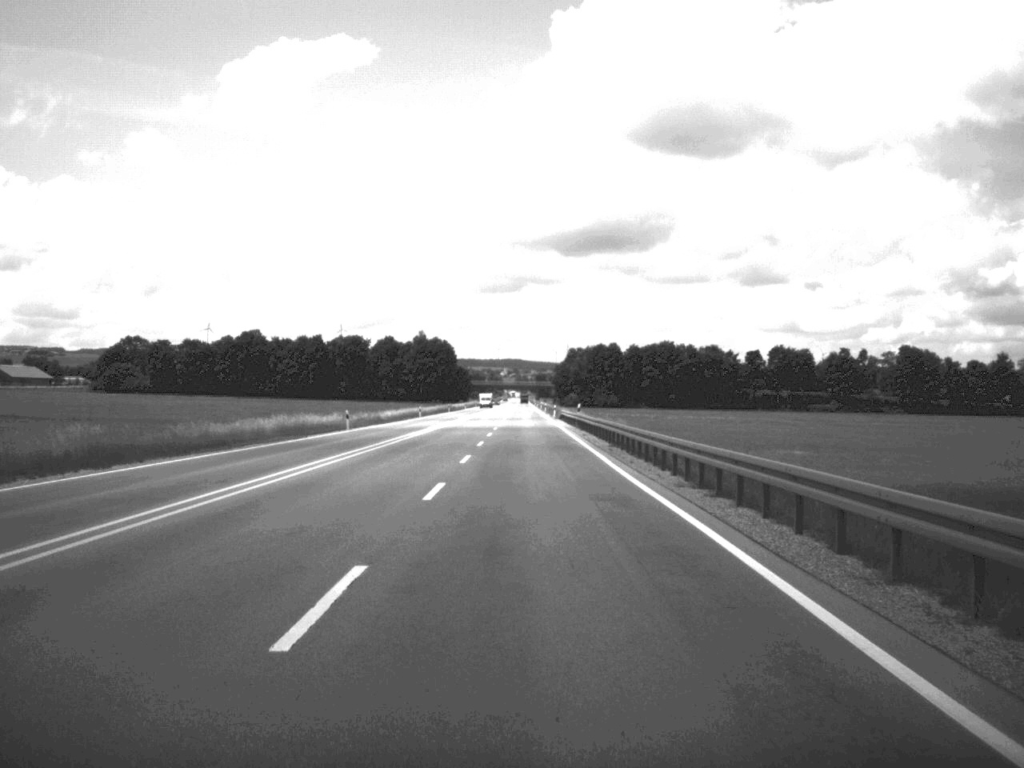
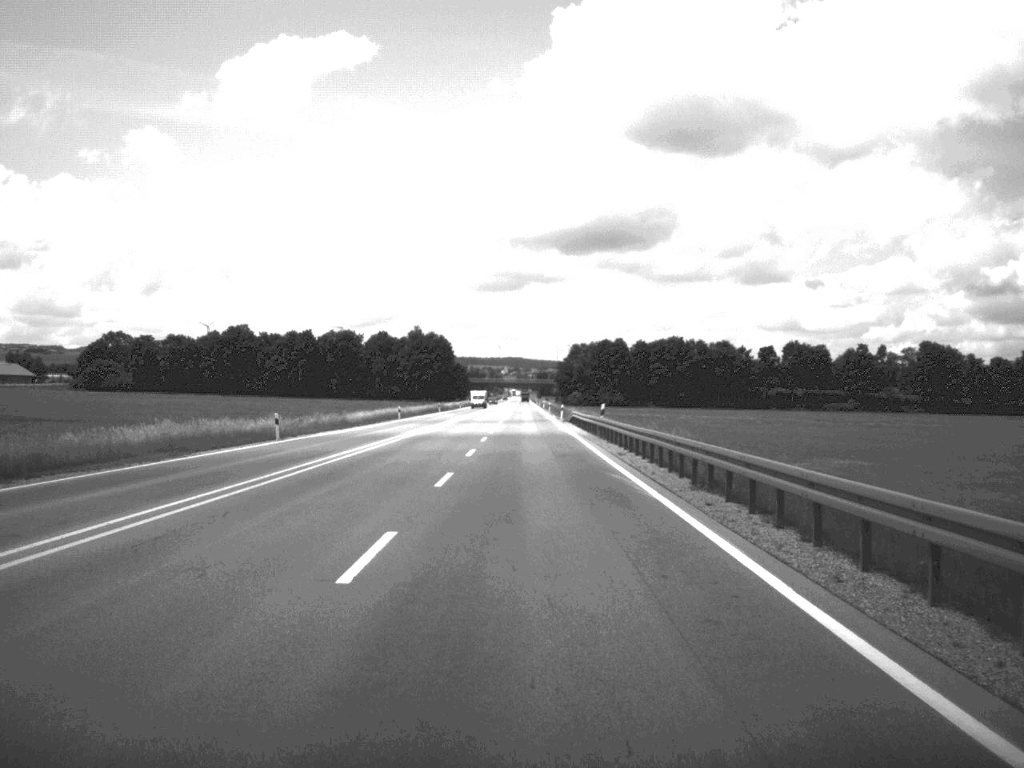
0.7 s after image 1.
(0.0, +20.9) m; 0°
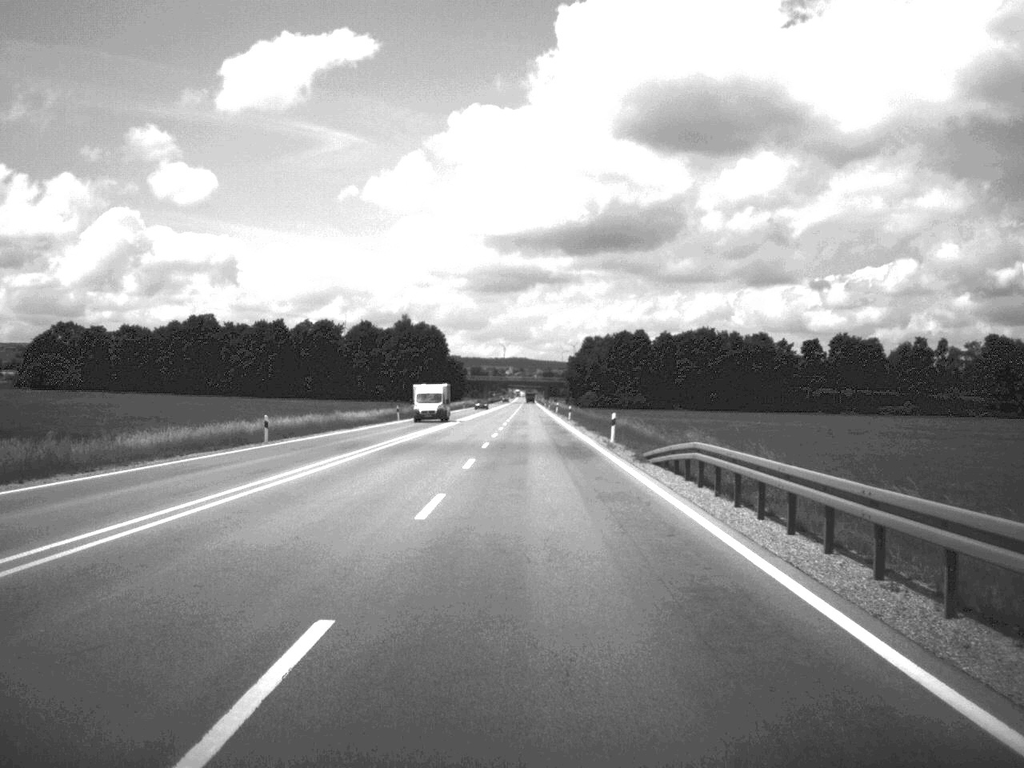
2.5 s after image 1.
(-0.2, +53.5) m; 0°
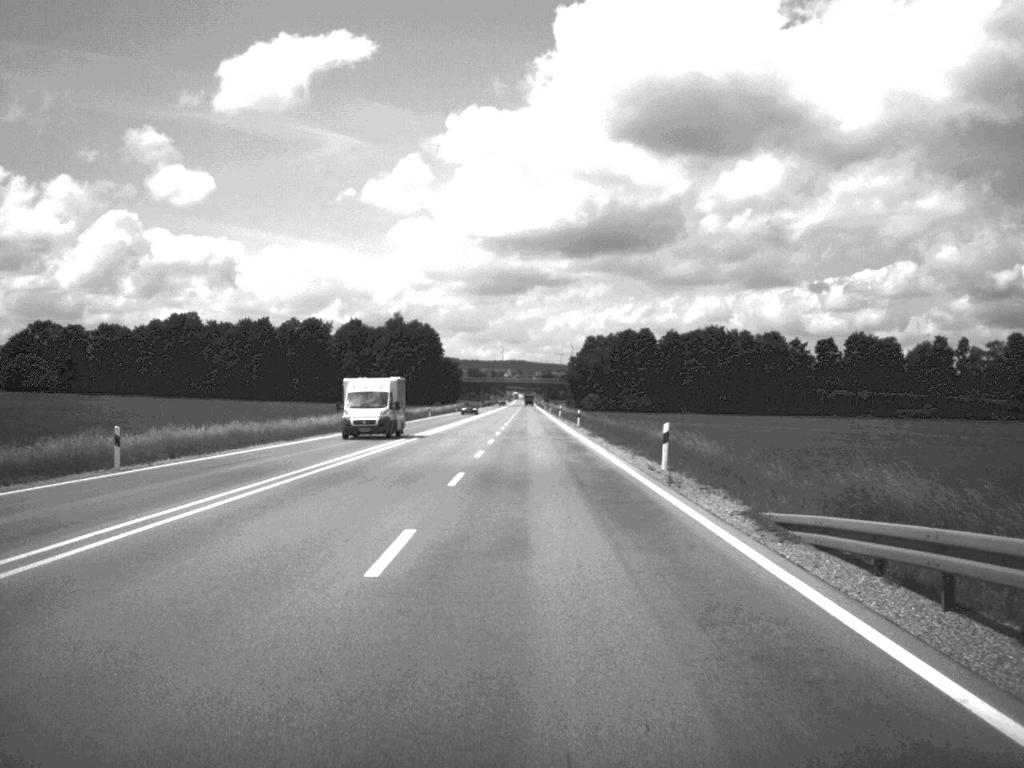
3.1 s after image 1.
(0.0, +17.6) m; 0°
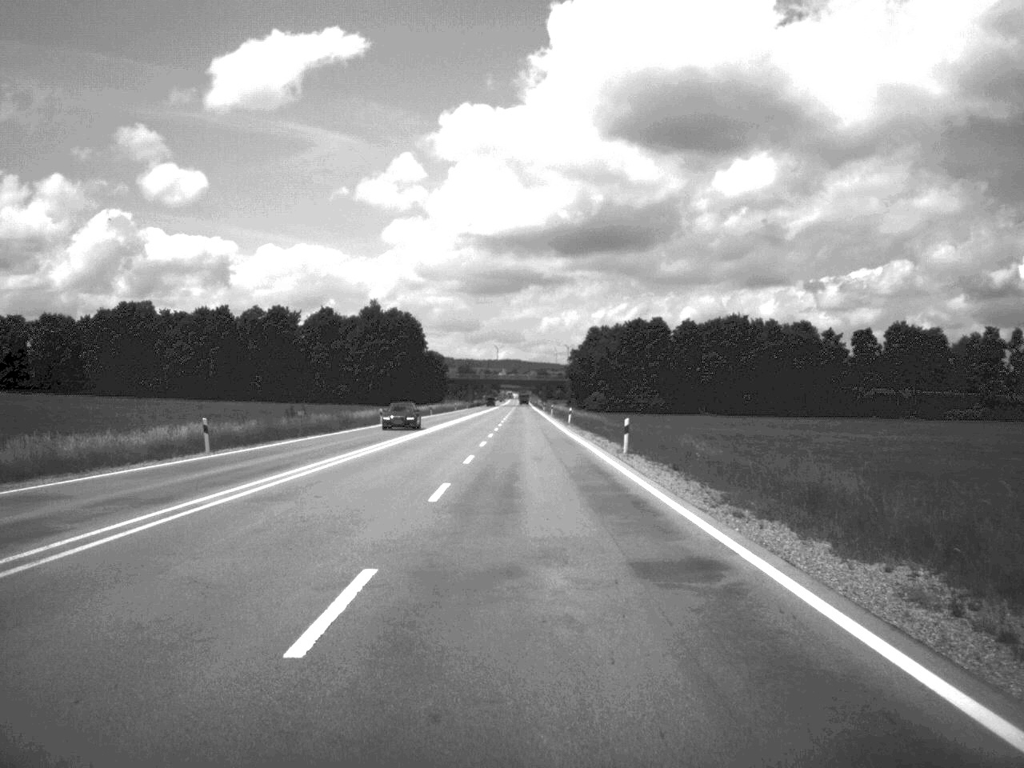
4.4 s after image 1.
(0.0, +39.4) m; 0°
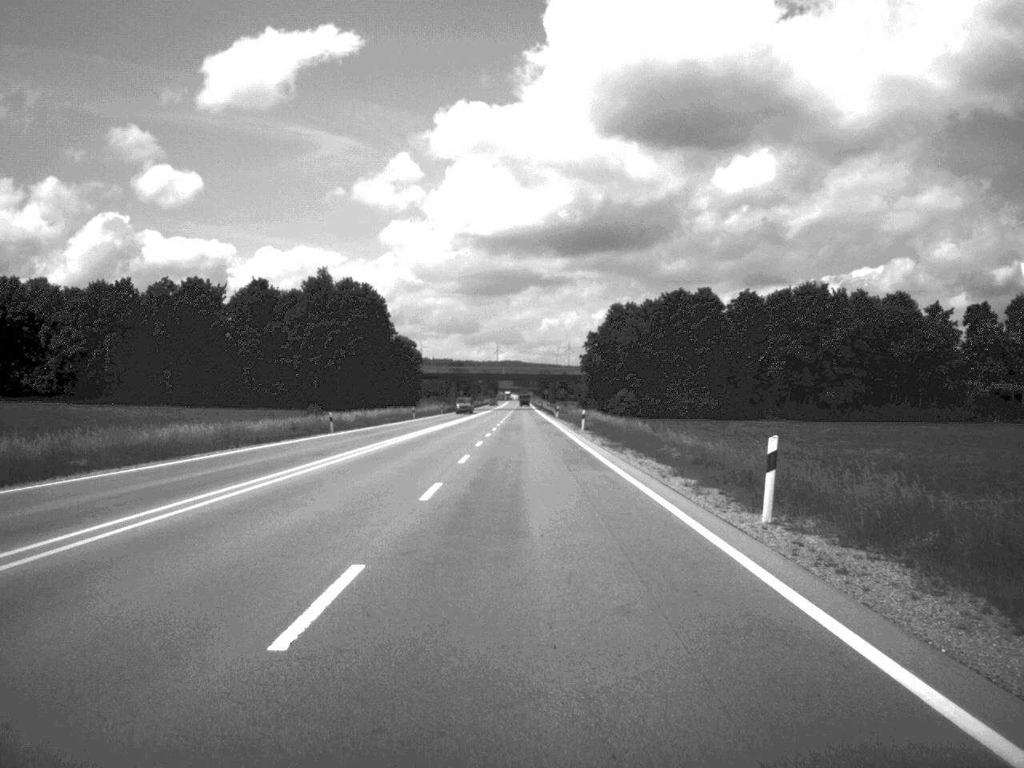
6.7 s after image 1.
(-0.2, +71.6) m; 0°
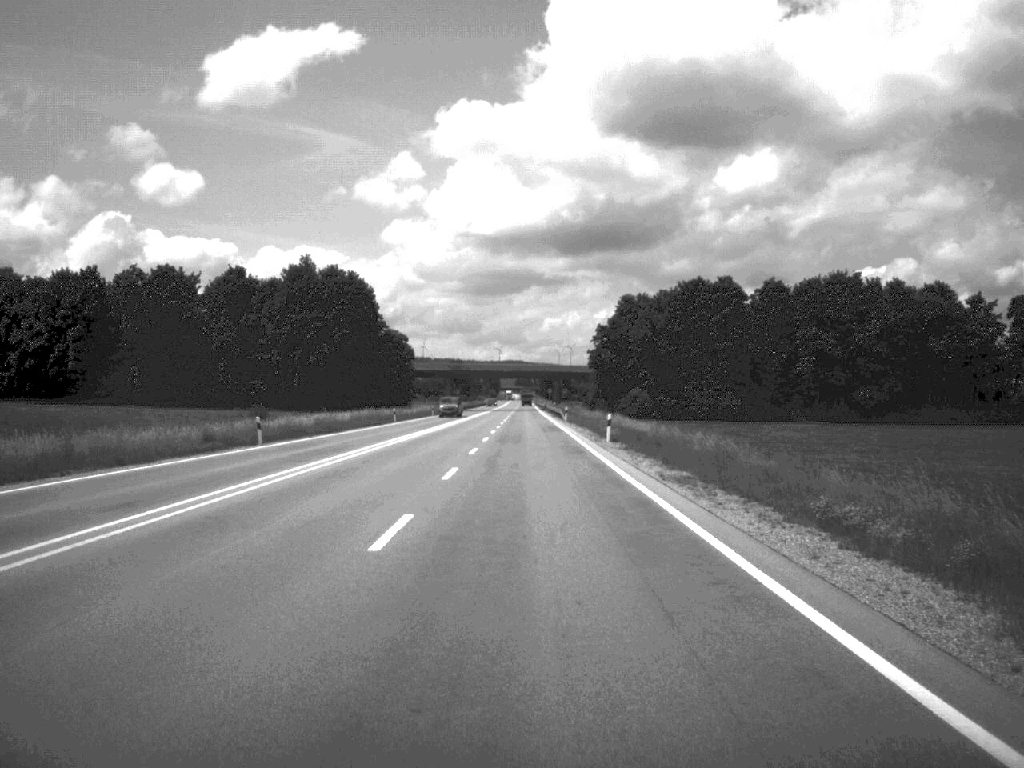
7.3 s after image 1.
(0.0, +18.6) m; 0°
